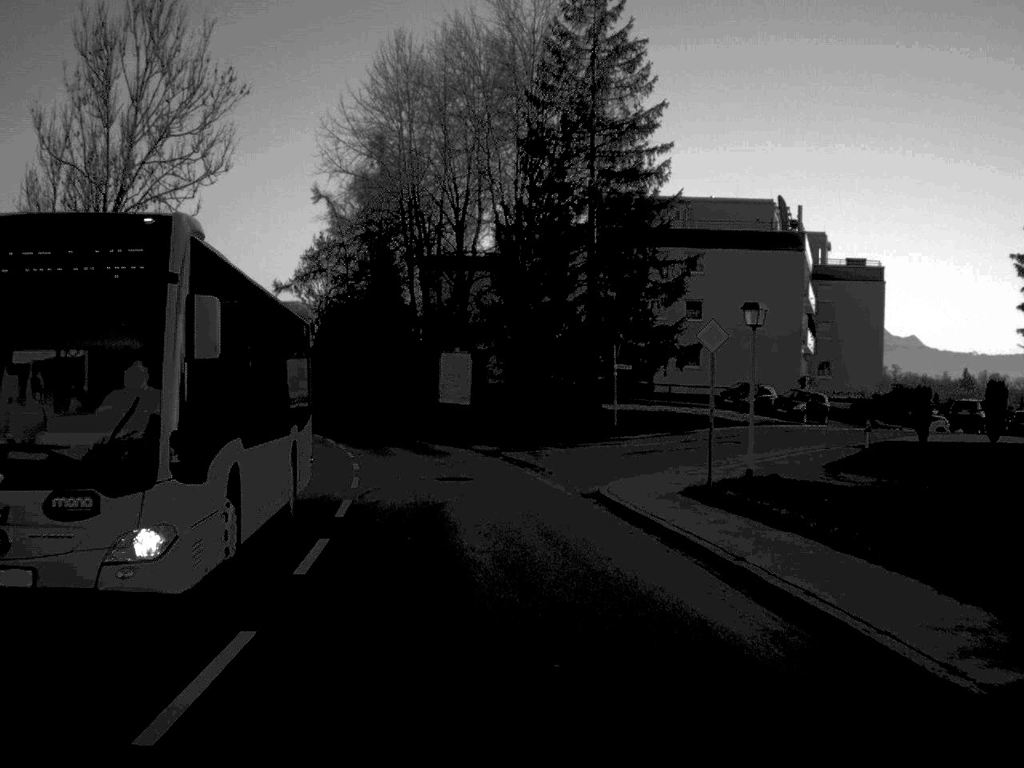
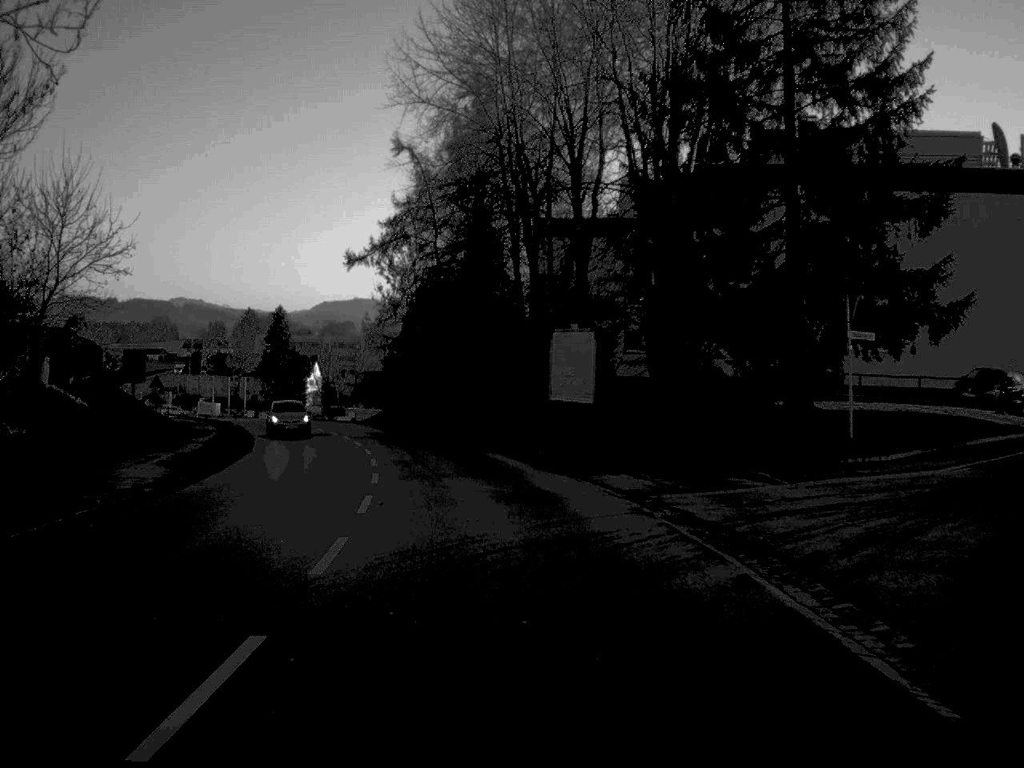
(-0.9, +18.5) m; -5°
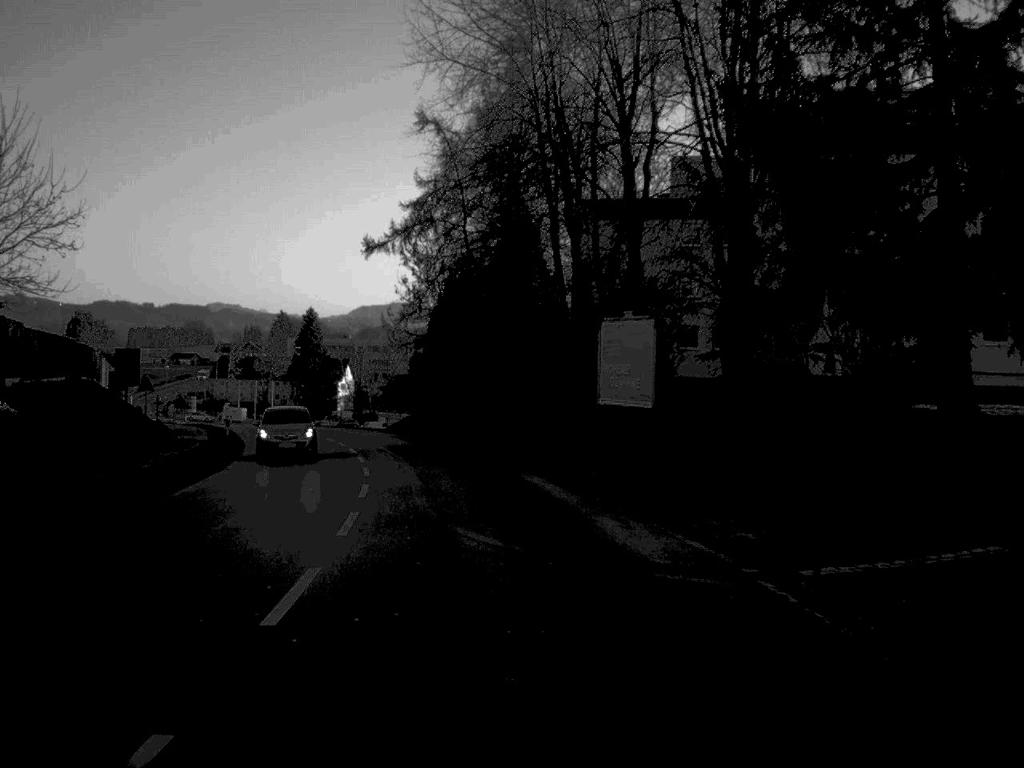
(-0.1, +8.6) m; -2°
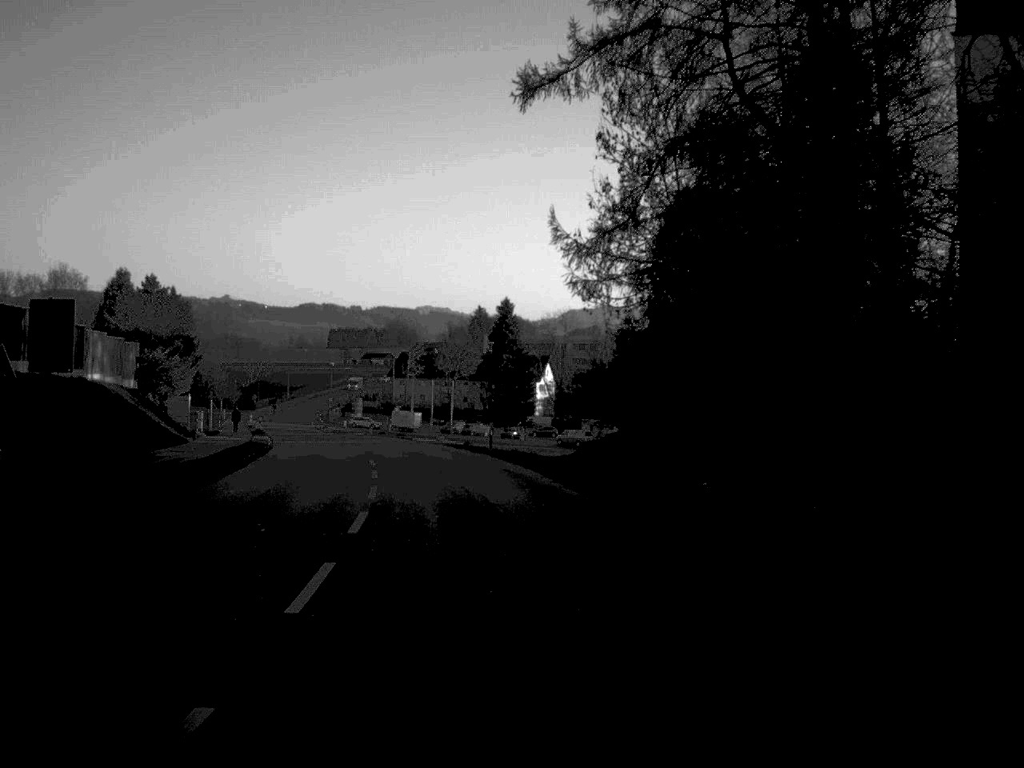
(-2.9, +35.6) m; -9°
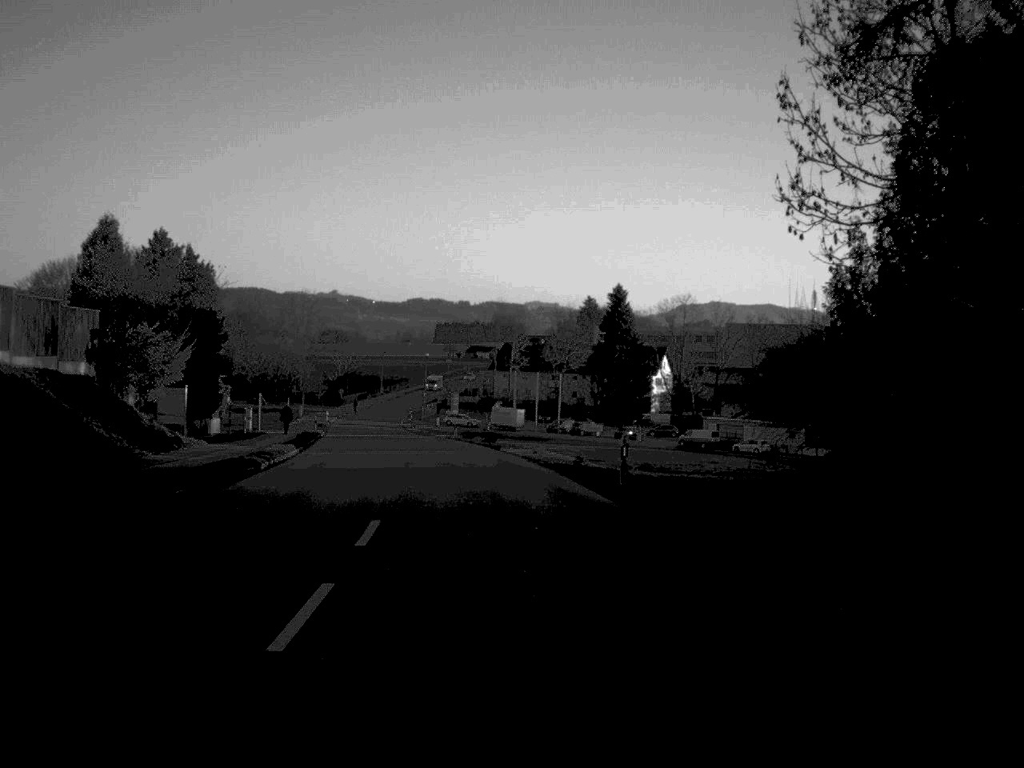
(-0.9, +19.6) m; -5°
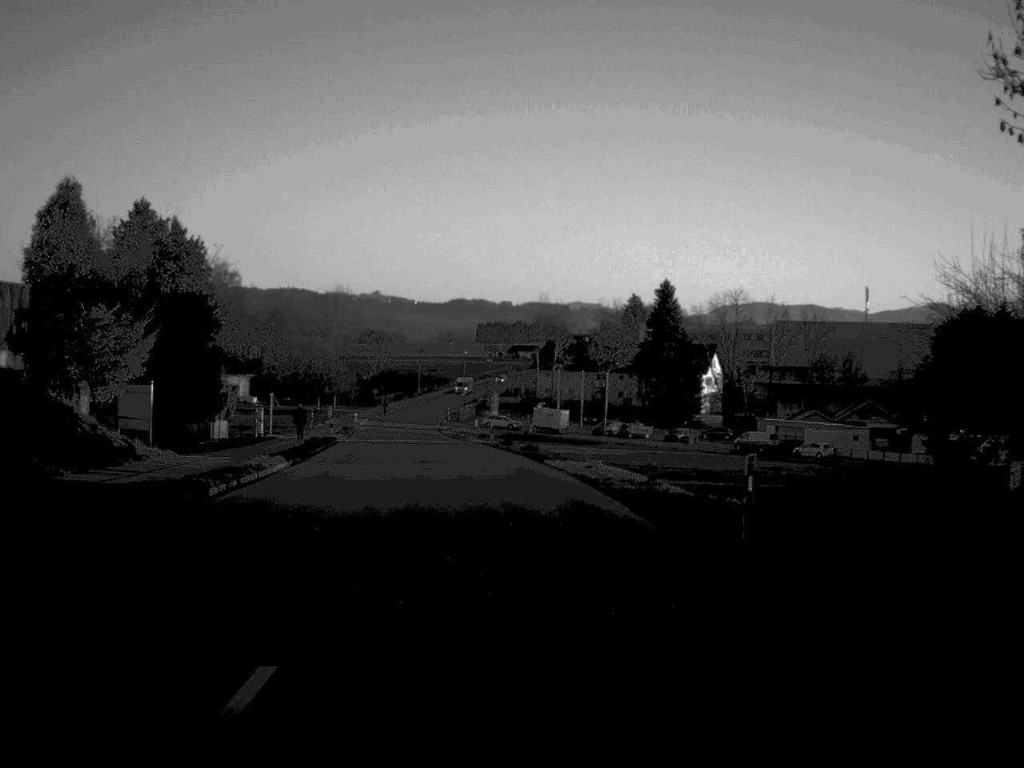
(-0.2, +9.5) m; -2°
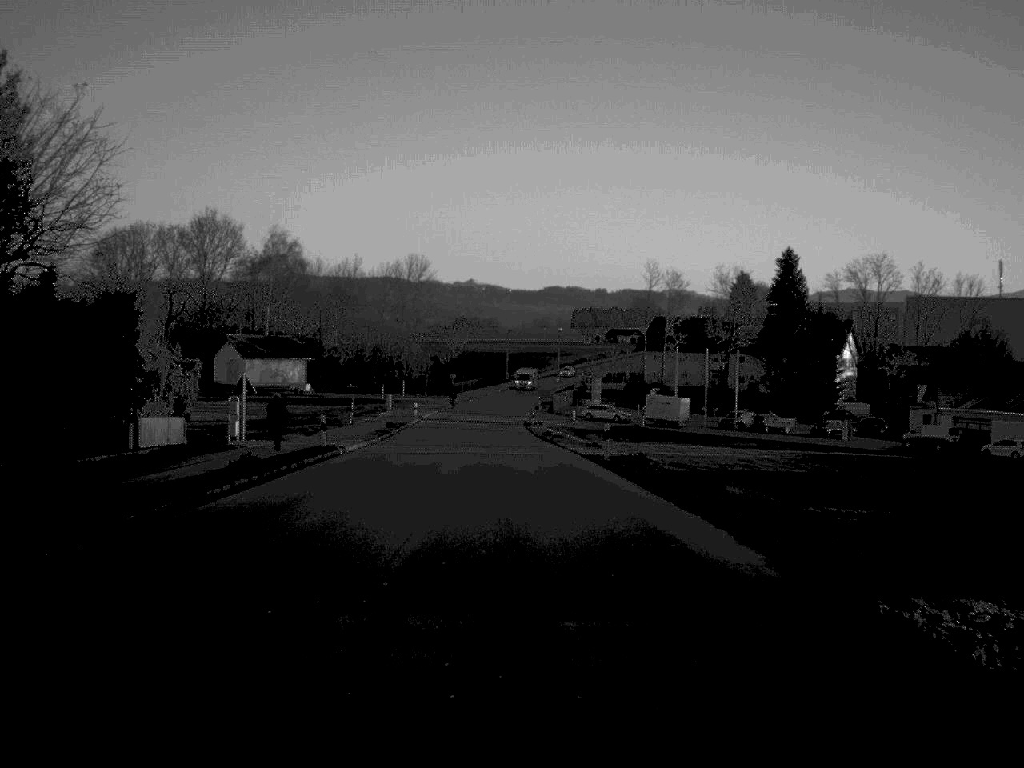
(-1.2, +28.2) m; -4°
